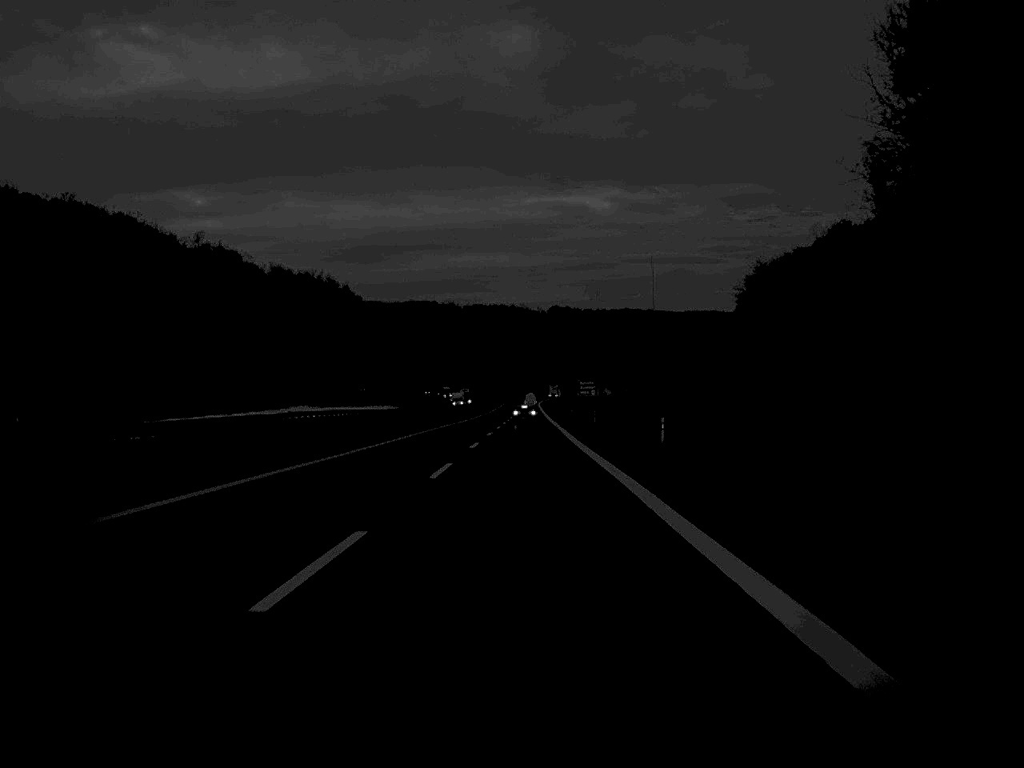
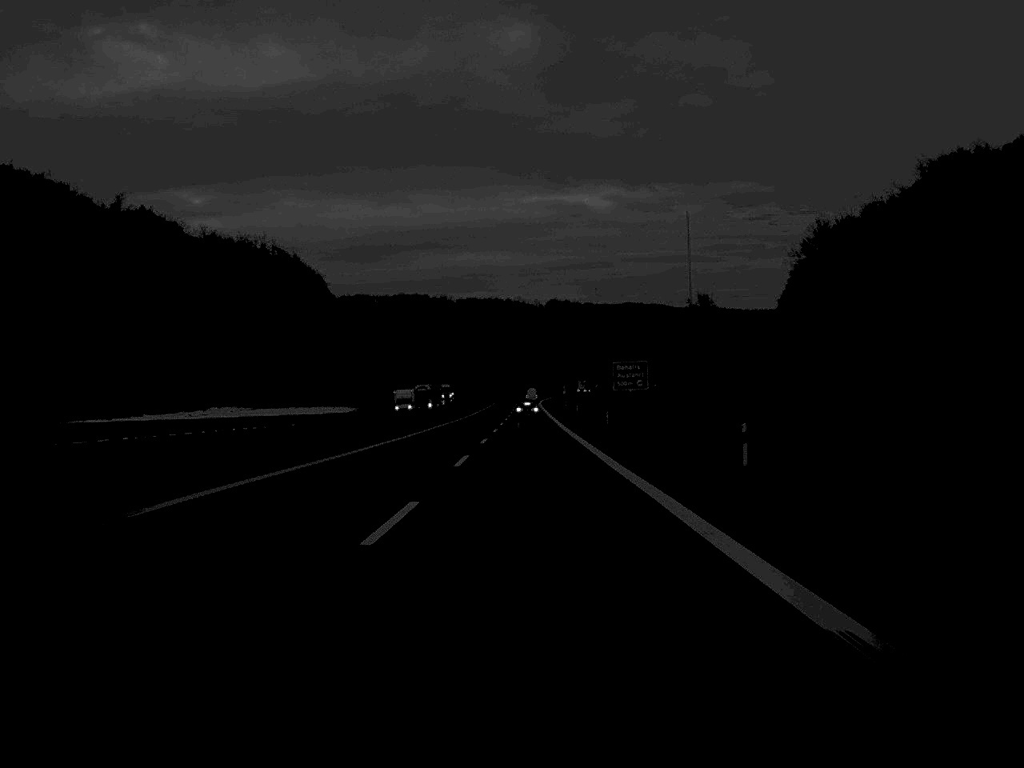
(0.0, +66.2) m; 0°
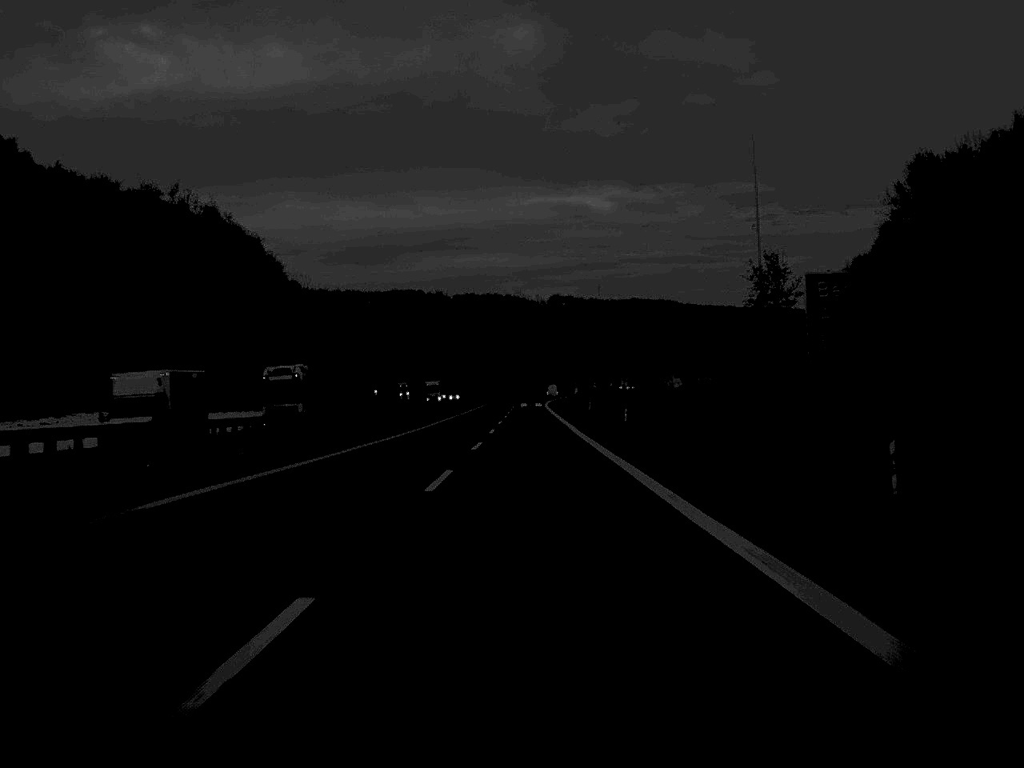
(0.0, +63.2) m; 0°
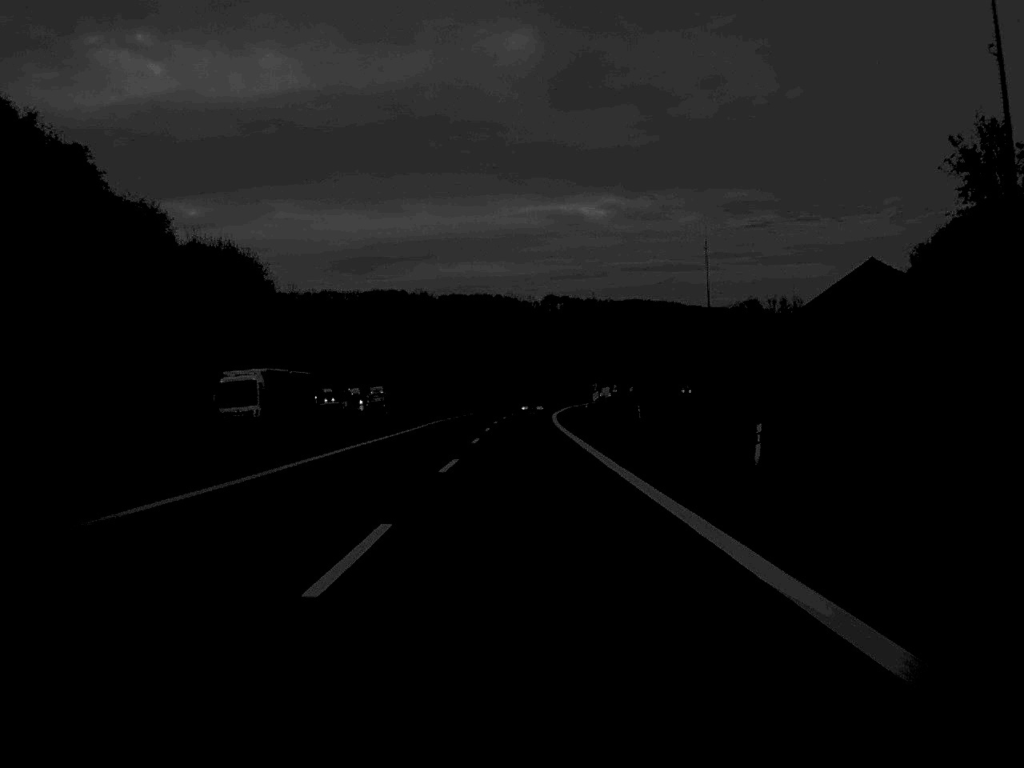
(+0.2, +82.4) m; 0°
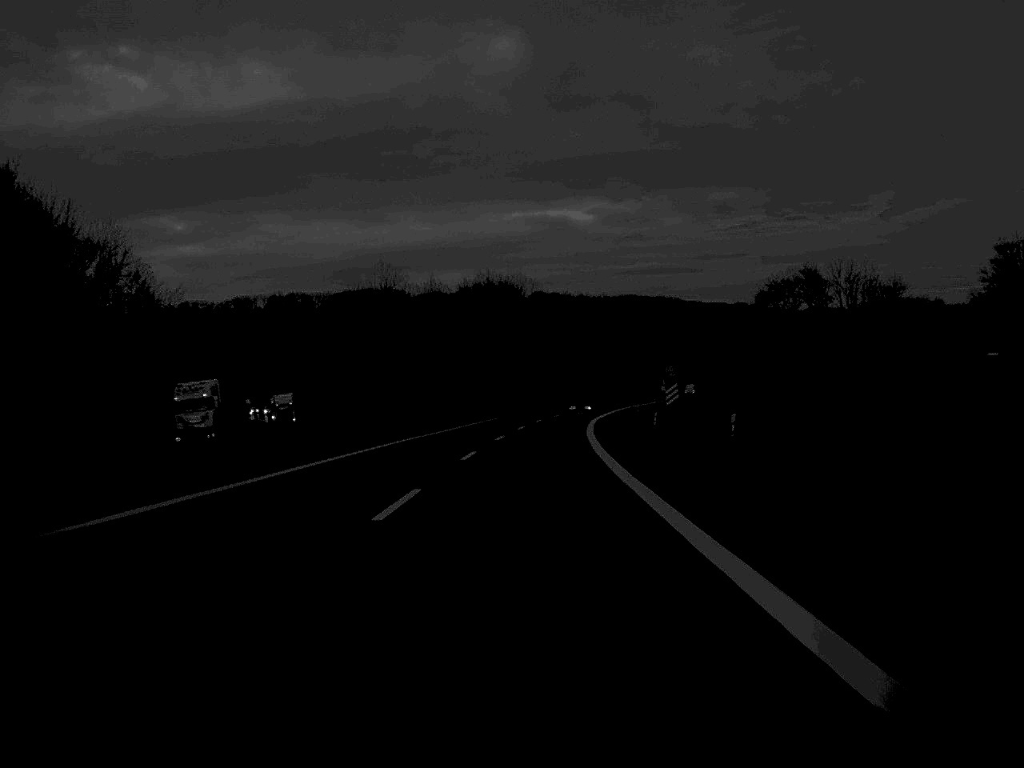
(+0.1, +81.7) m; +1°
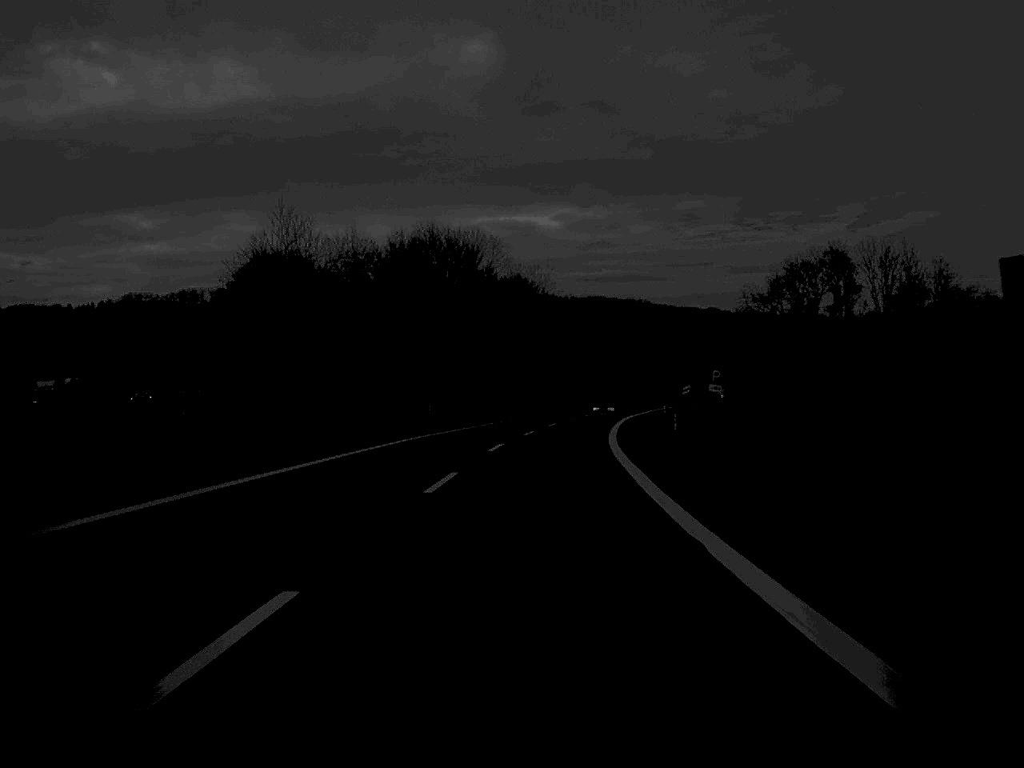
(+0.6, +48.3) m; +2°
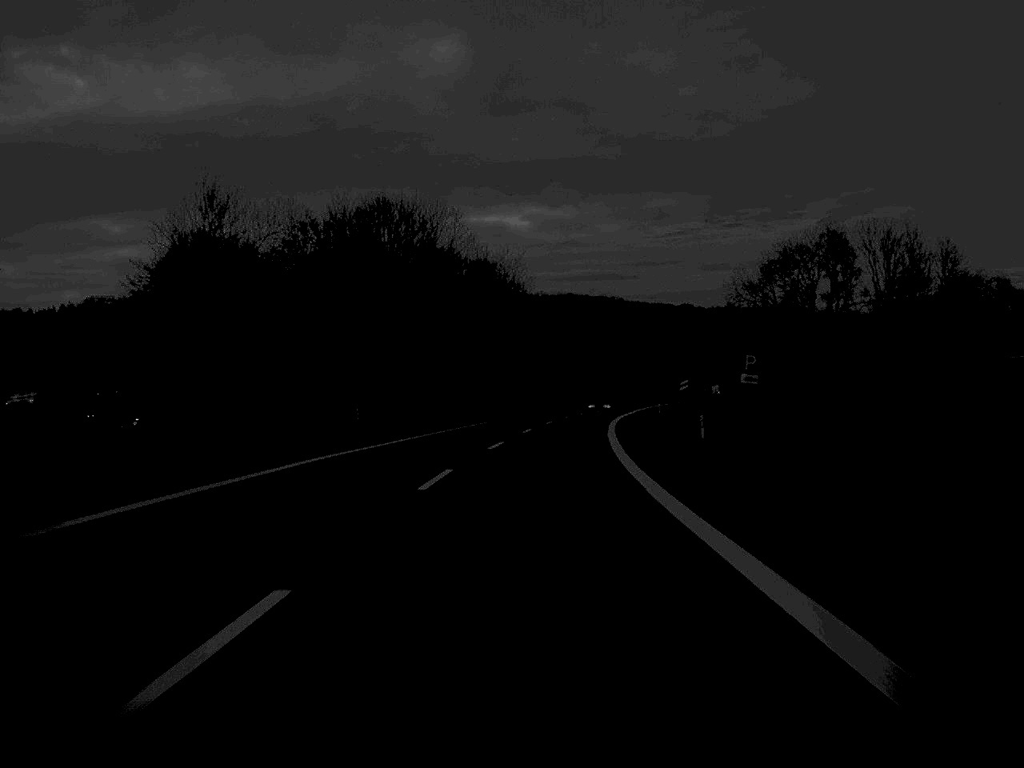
(+0.2, +17.8) m; +1°
